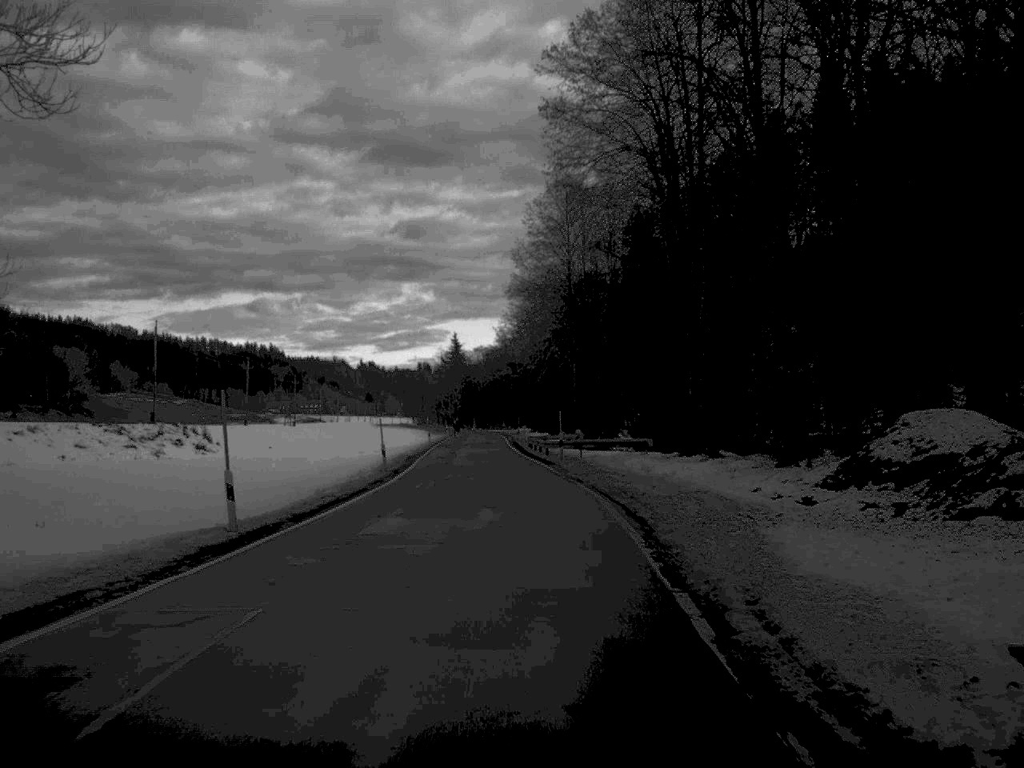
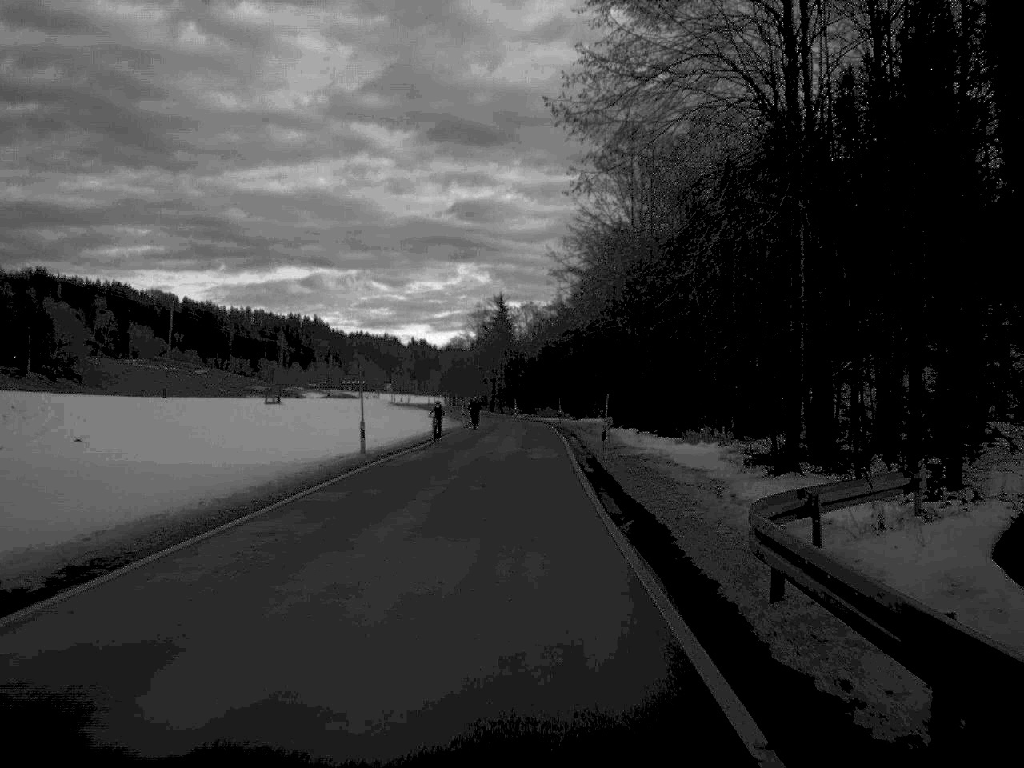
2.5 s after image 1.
(-1.5, +59.9) m; -3°
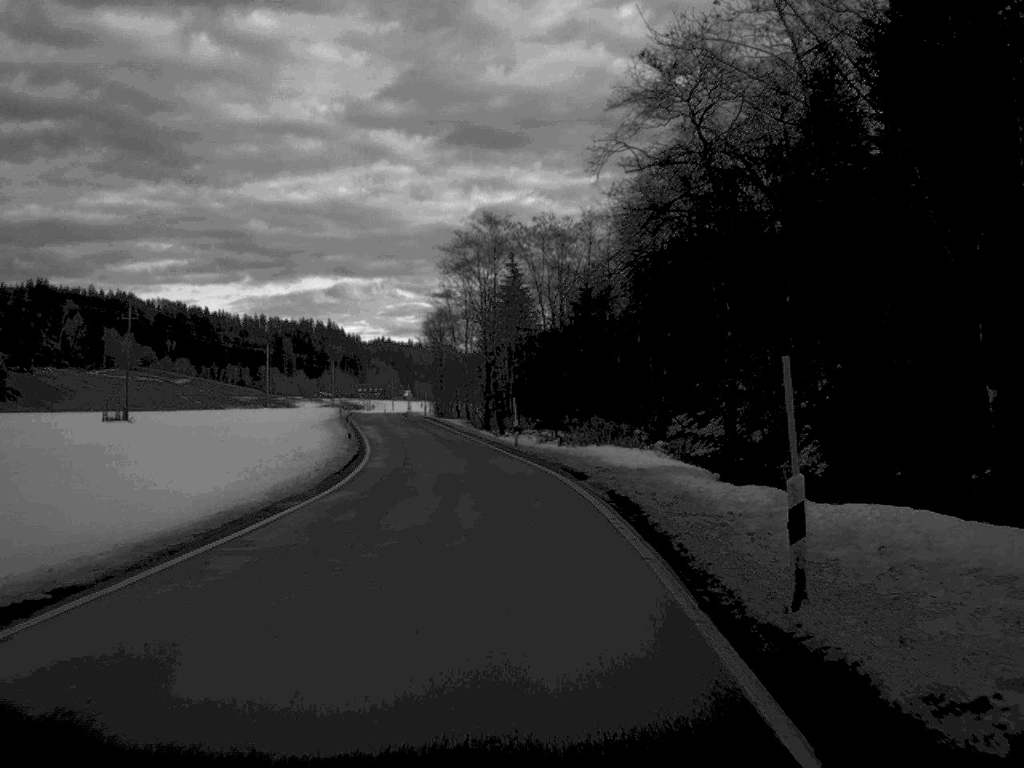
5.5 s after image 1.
(+0.4, +76.1) m; -2°
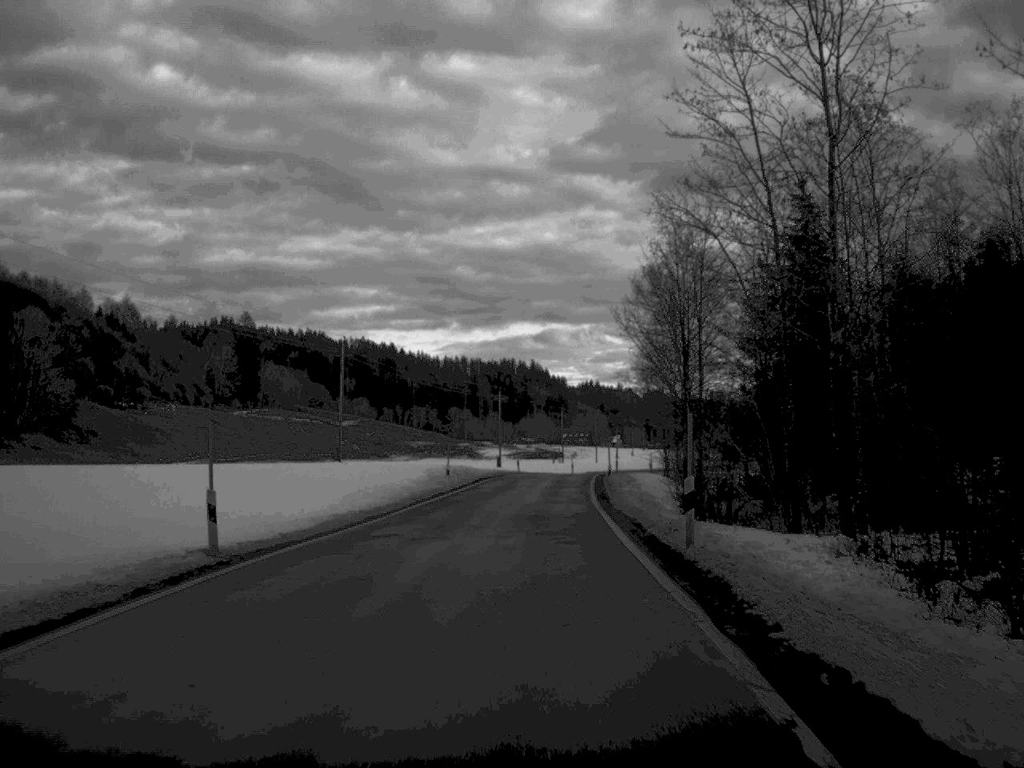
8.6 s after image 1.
(-7.2, +81.1) m; -9°
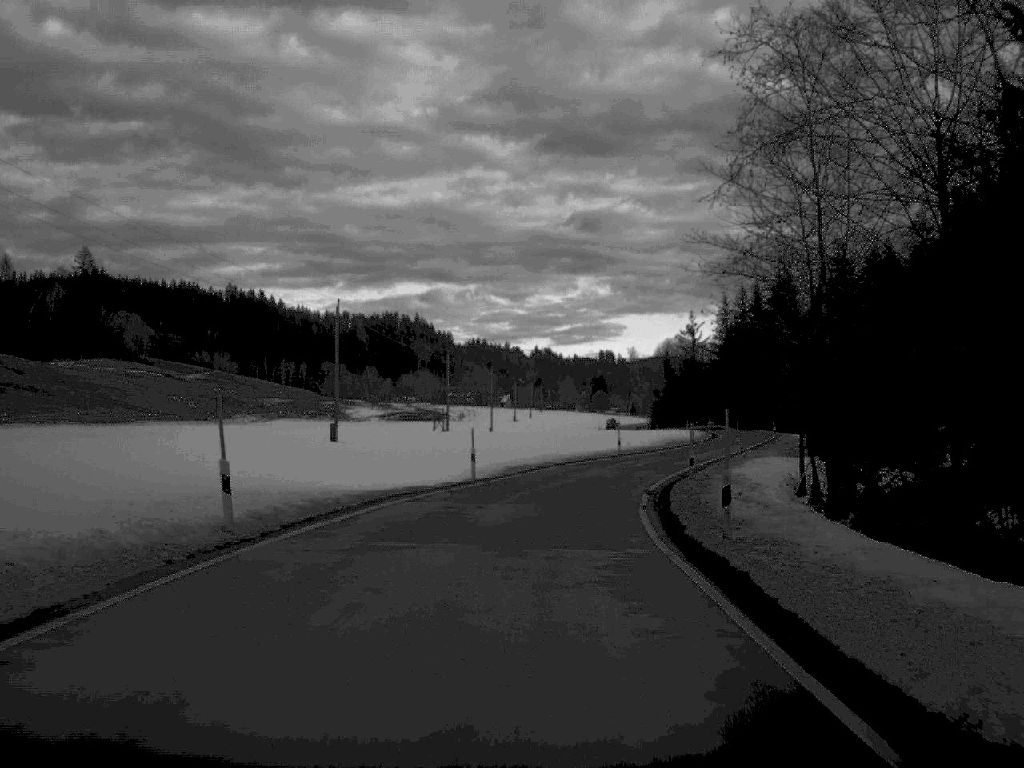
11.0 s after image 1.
(+2.0, +67.8) m; +5°
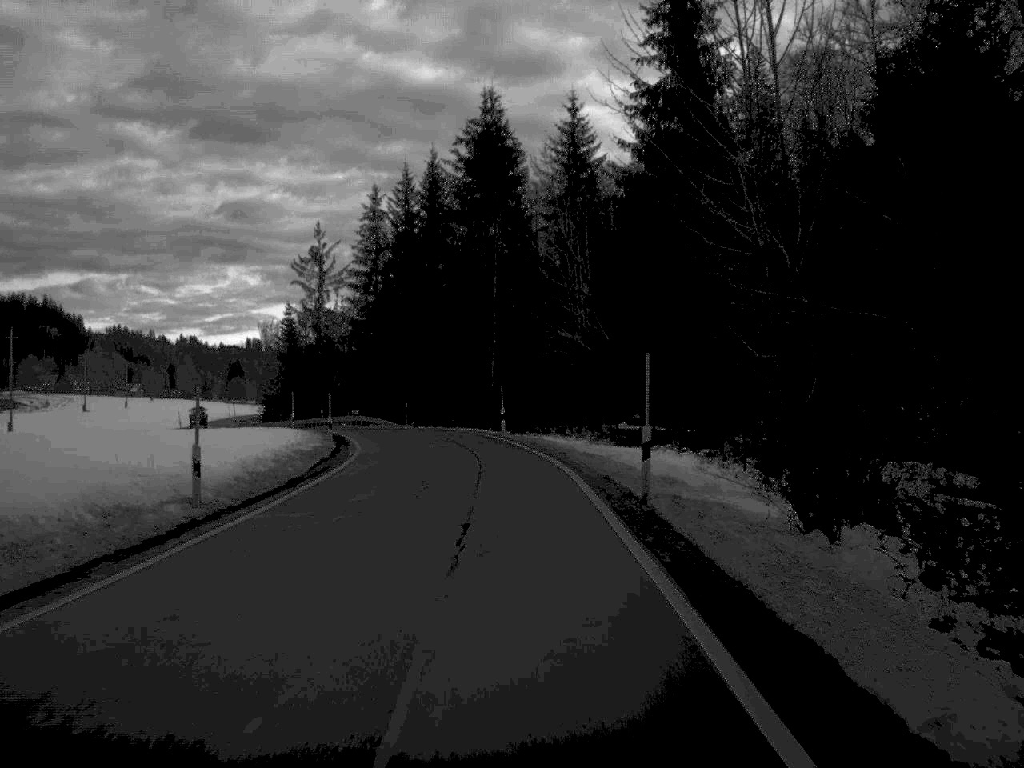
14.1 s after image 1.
(+12.4, +79.9) m; +15°
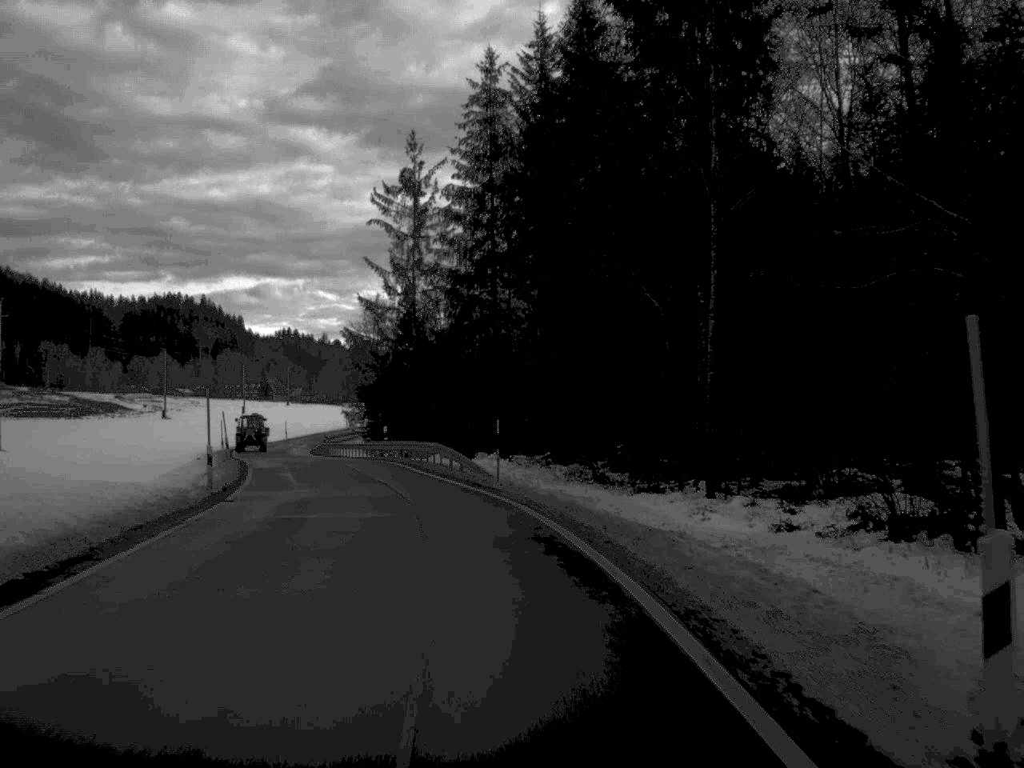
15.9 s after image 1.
(-2.1, +42.7) m; -9°
